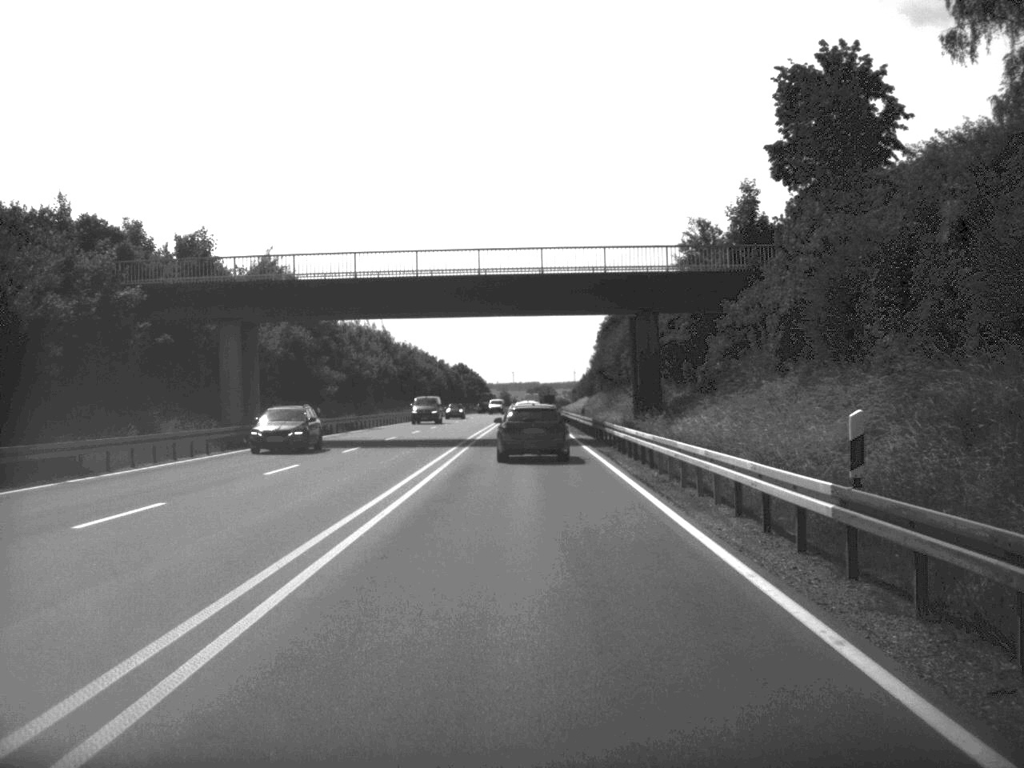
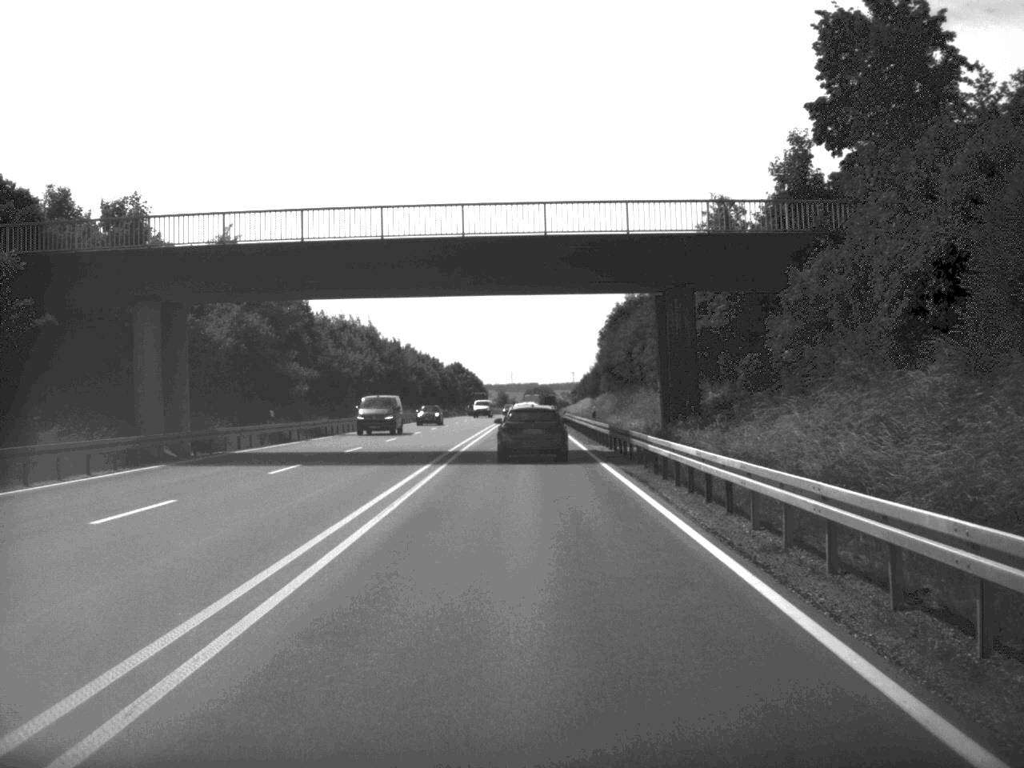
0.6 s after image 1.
(0.0, +11.2) m; 0°
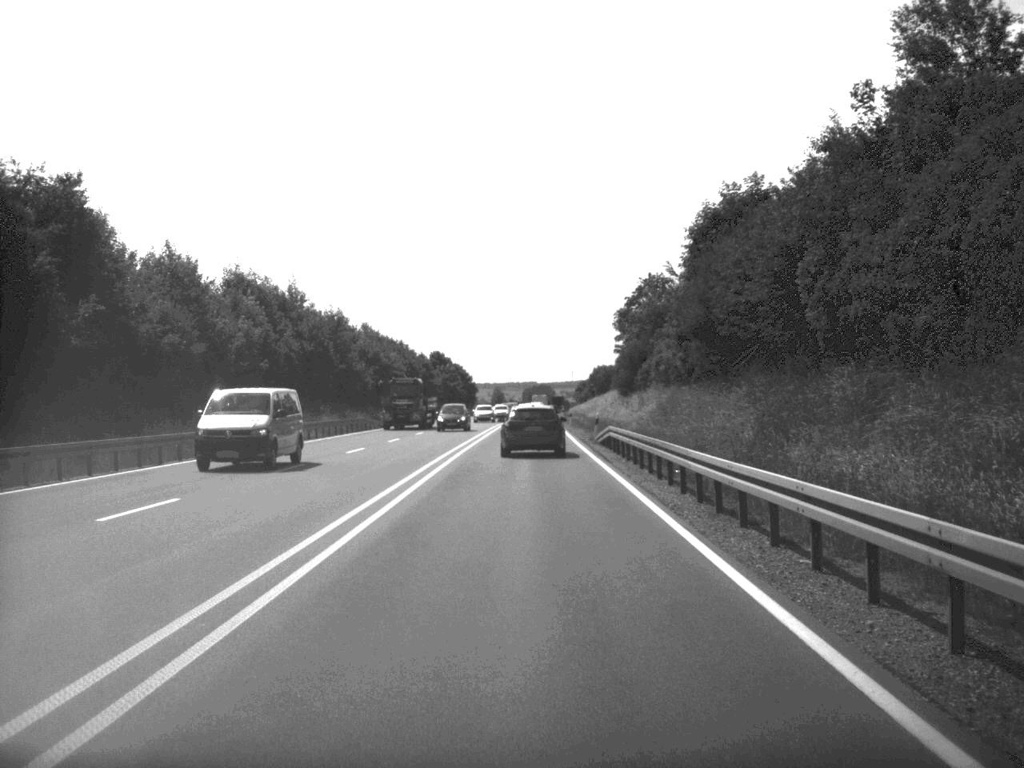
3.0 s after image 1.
(0.0, +47.2) m; 0°
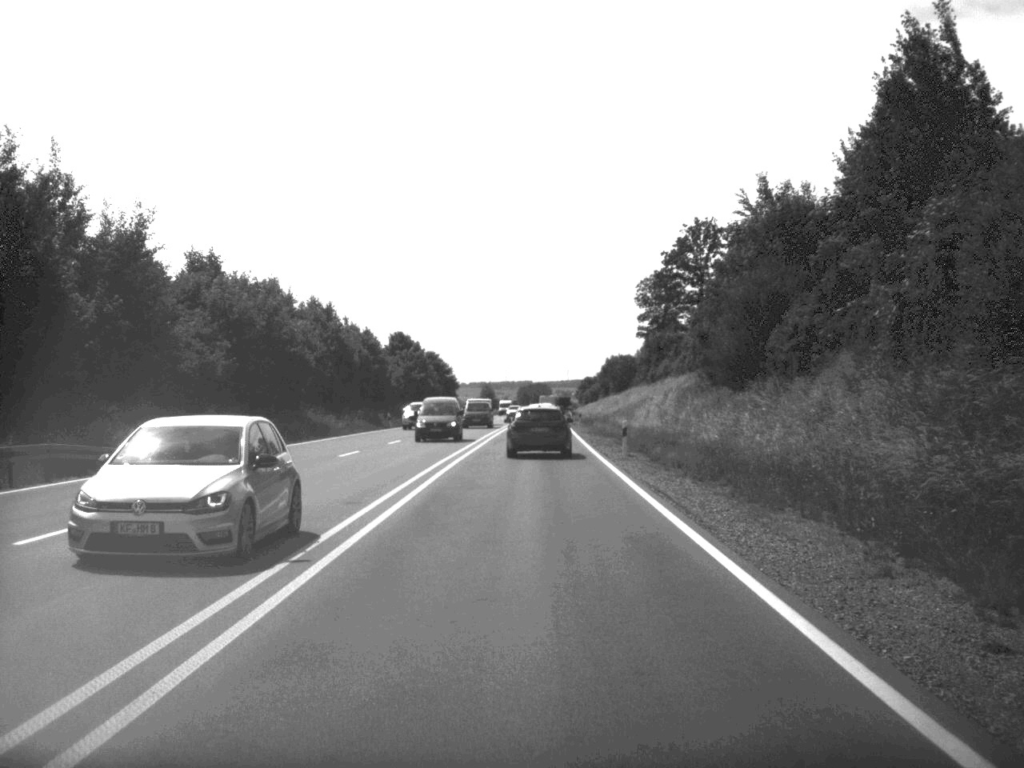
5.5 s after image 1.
(0.0, +49.9) m; 0°
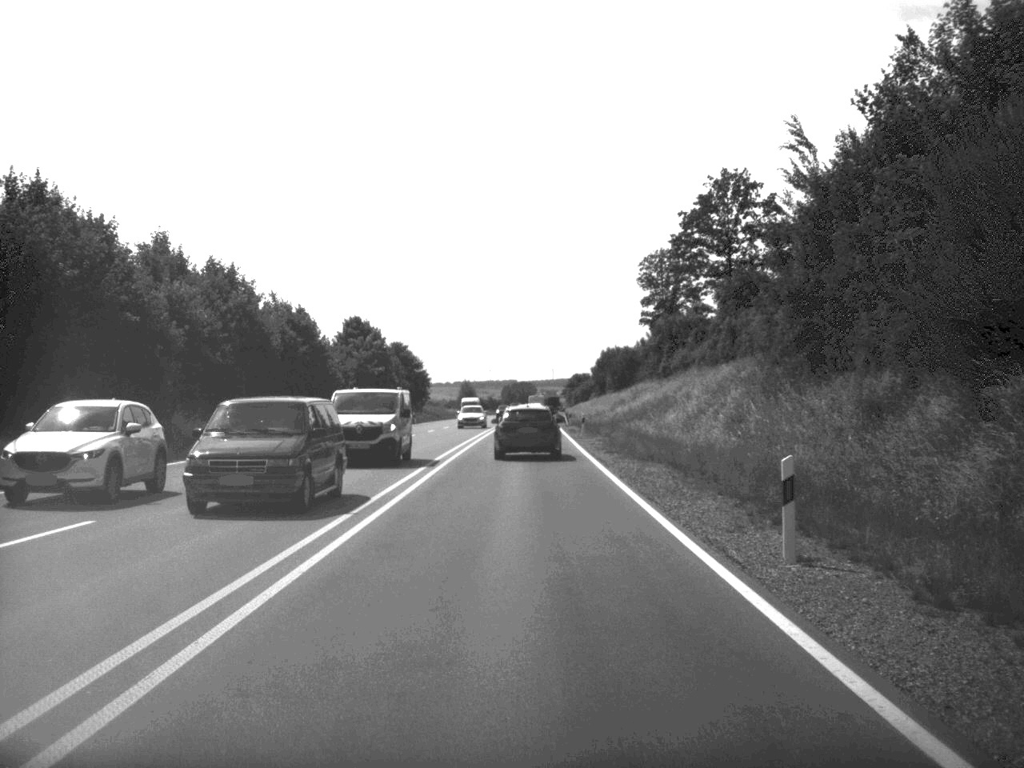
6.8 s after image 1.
(+0.1, +25.3) m; +1°
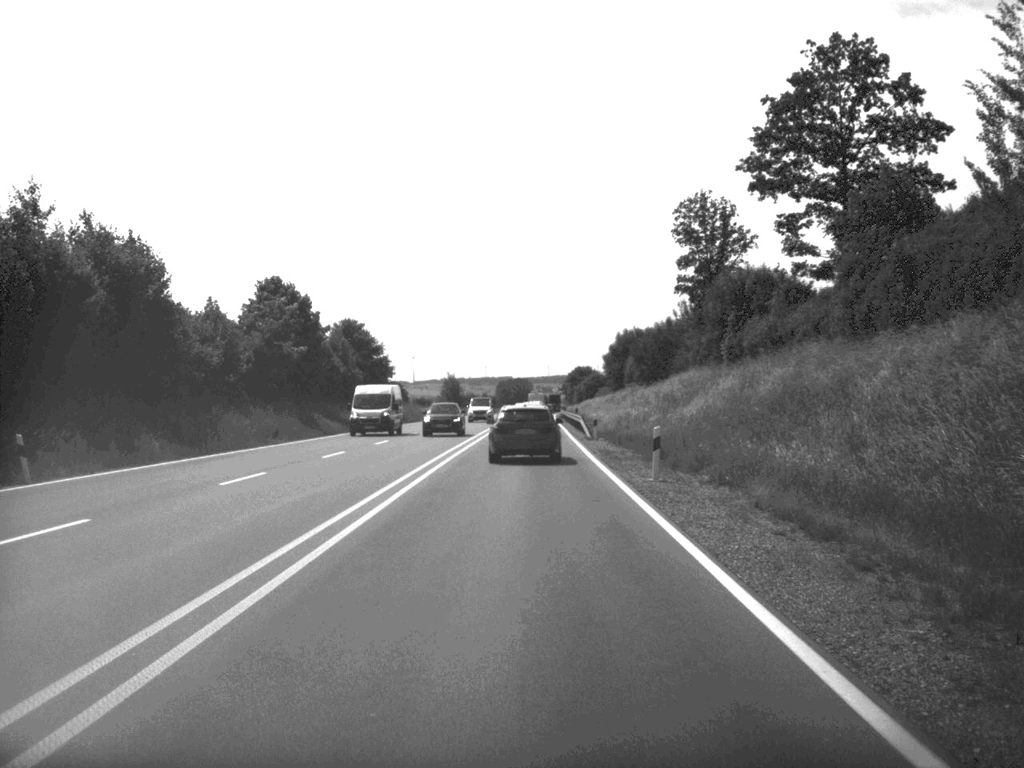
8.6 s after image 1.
(+0.1, +35.9) m; 0°
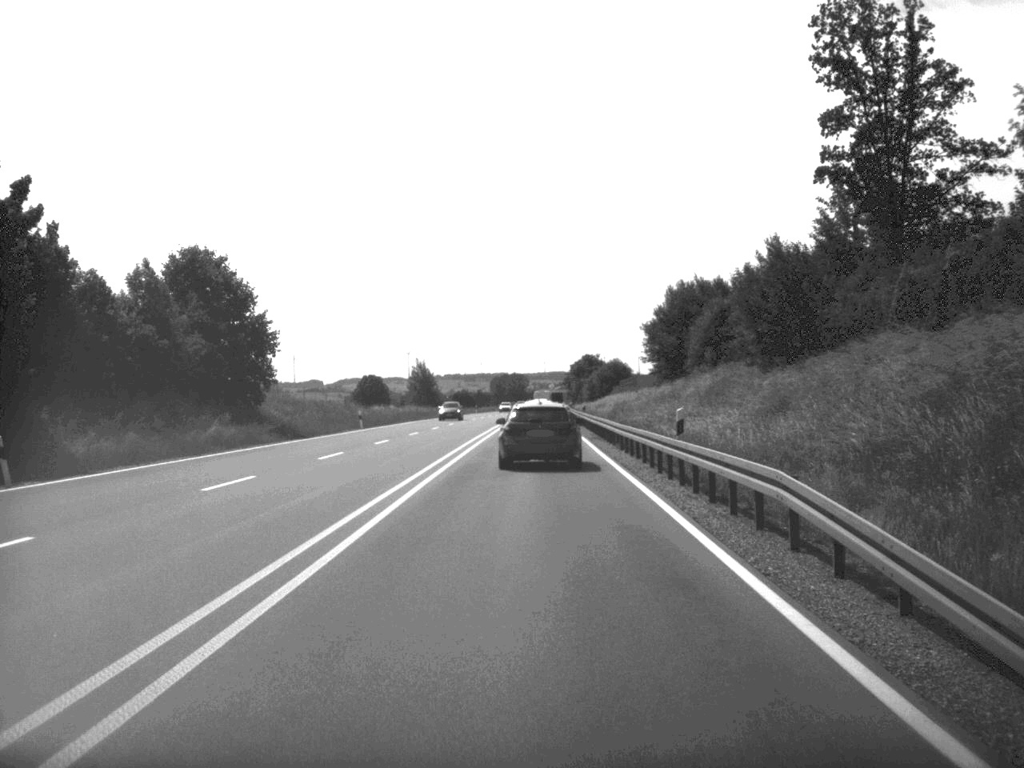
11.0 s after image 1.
(+0.1, +49.4) m; 0°
